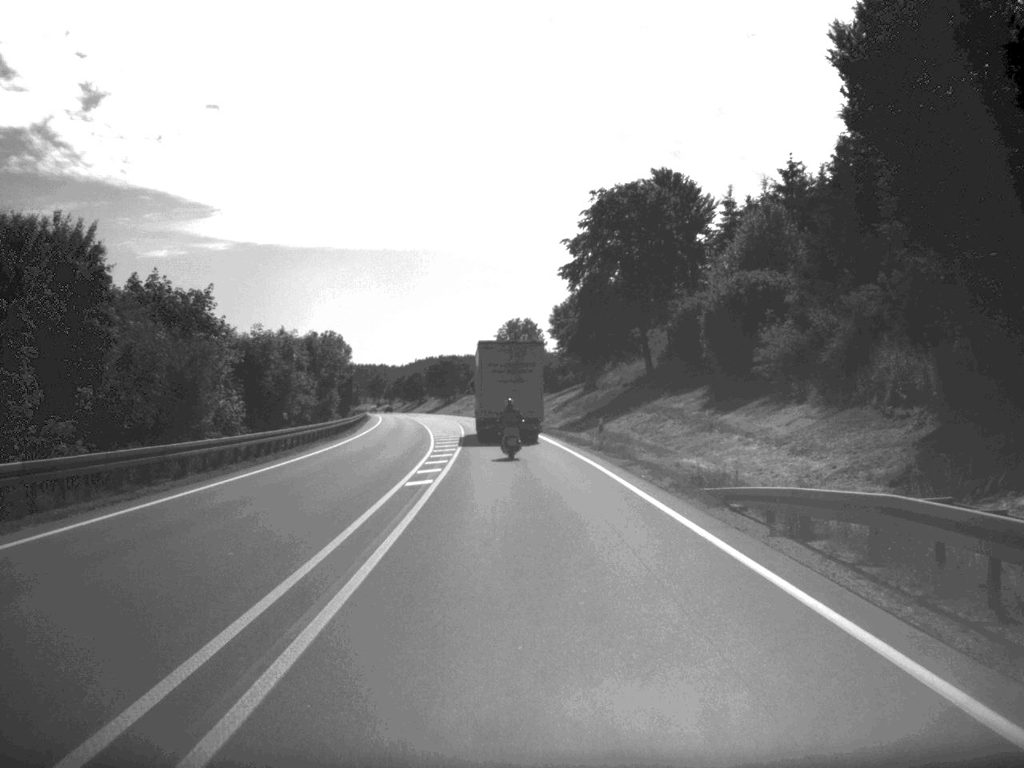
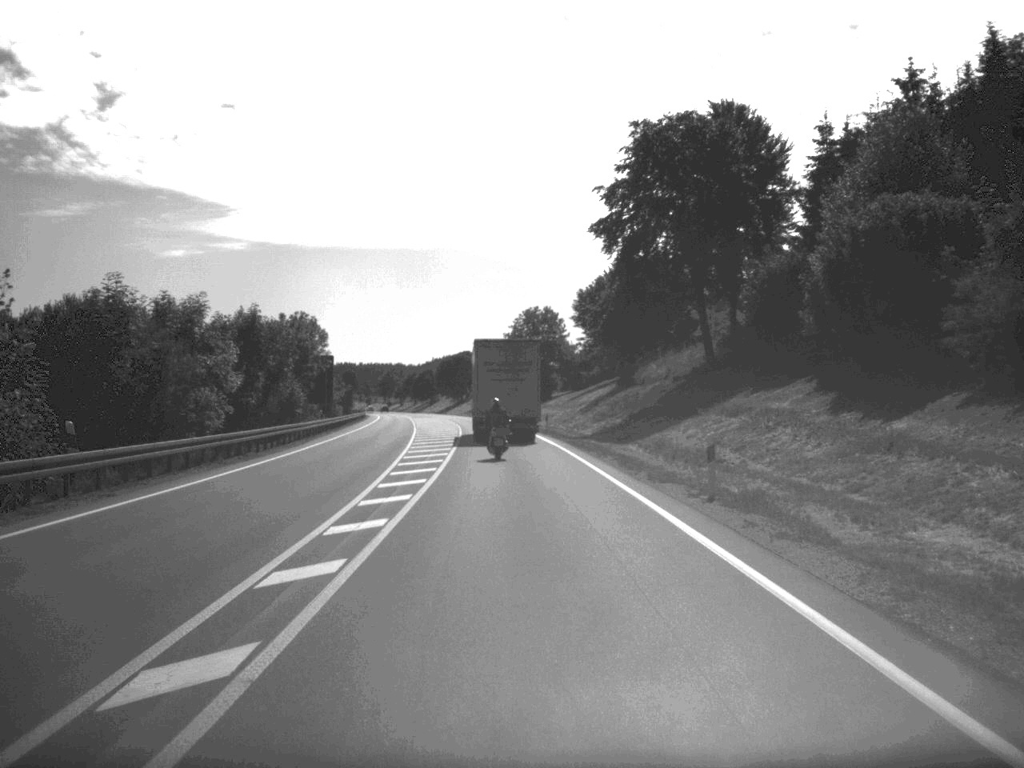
(-0.2, +22.3) m; -1°
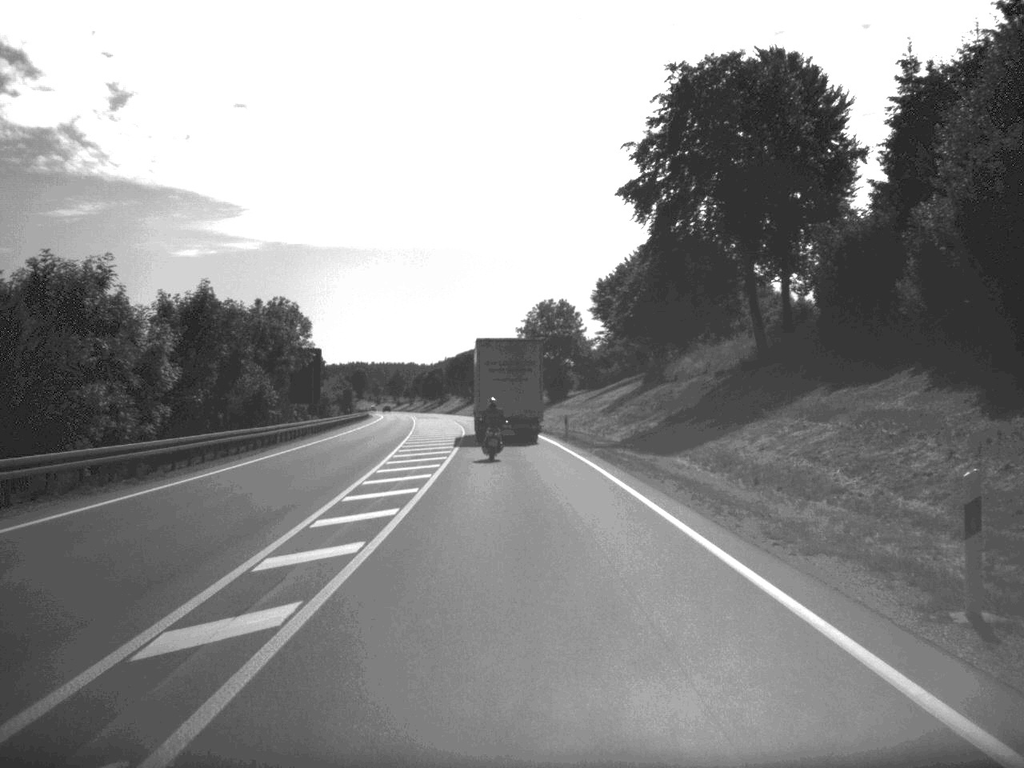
(-0.1, +11.8) m; -1°
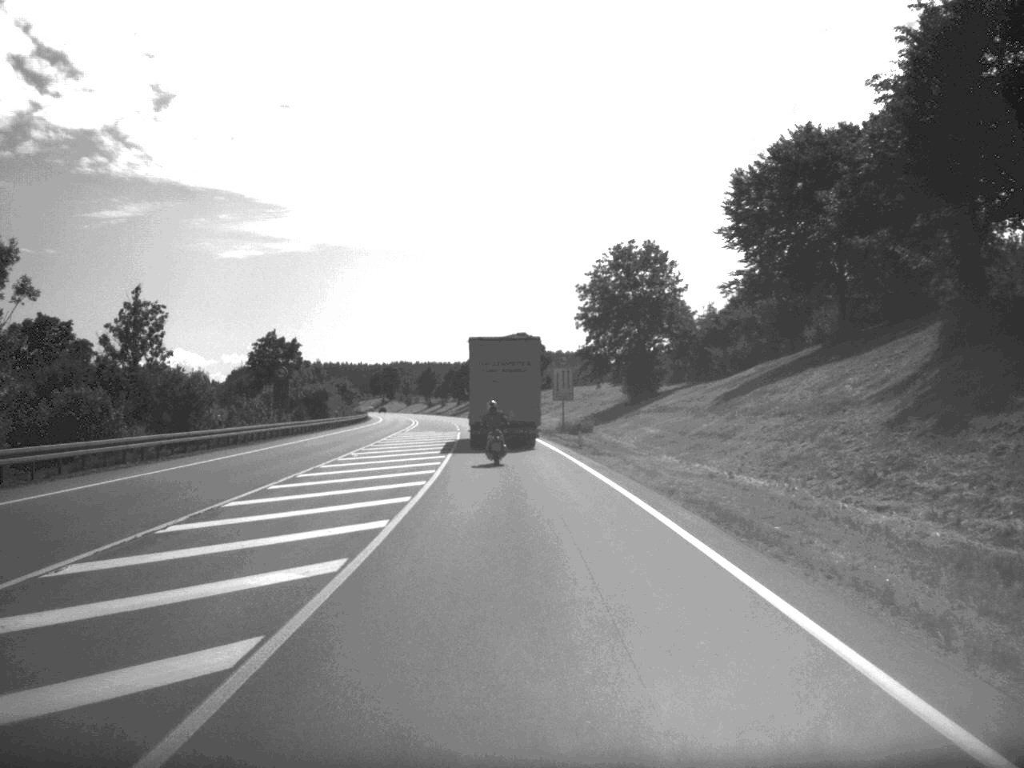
(-1.4, +59.7) m; -3°
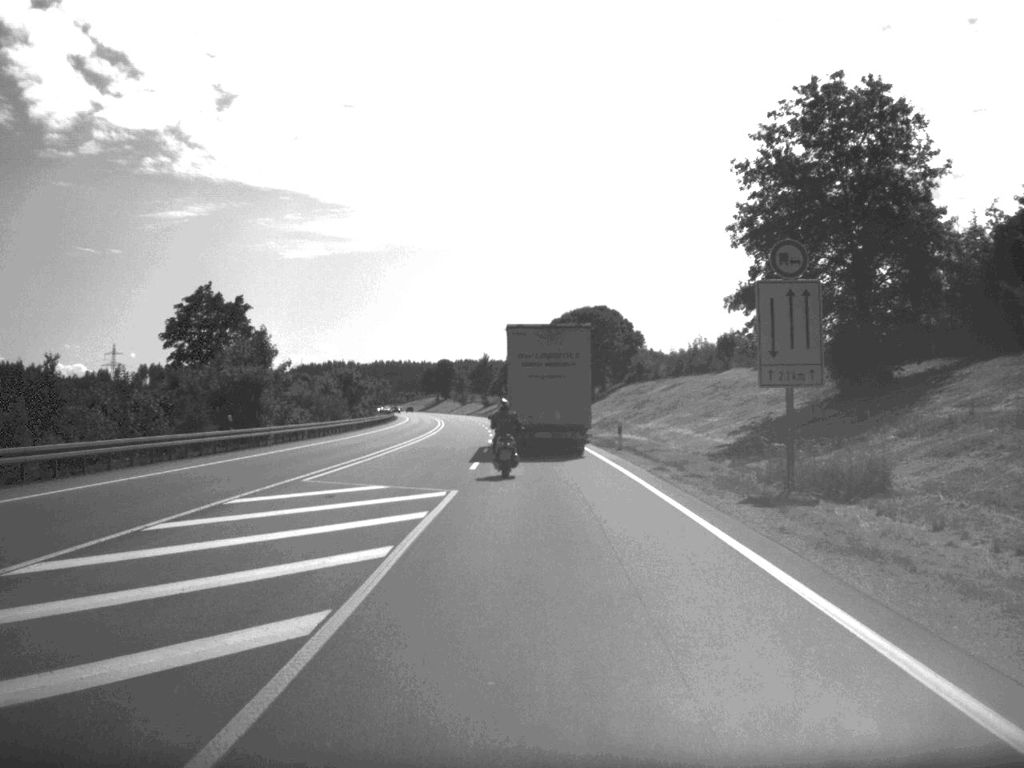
(-1.5, +52.9) m; -3°
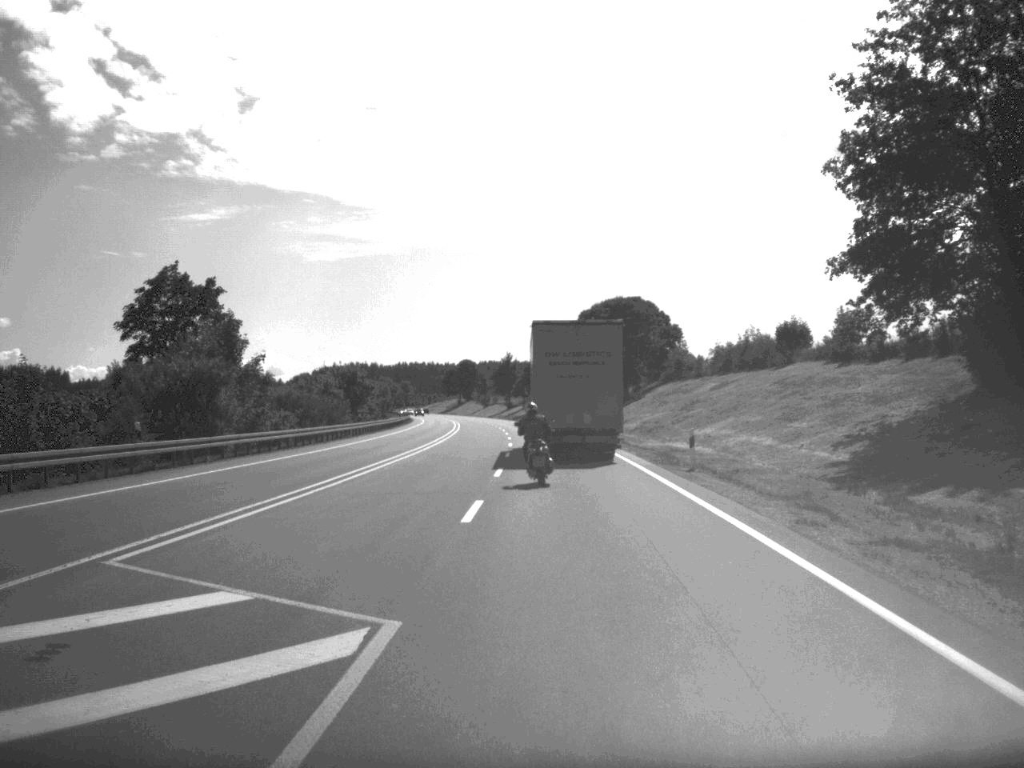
(-0.1, +13.9) m; -1°
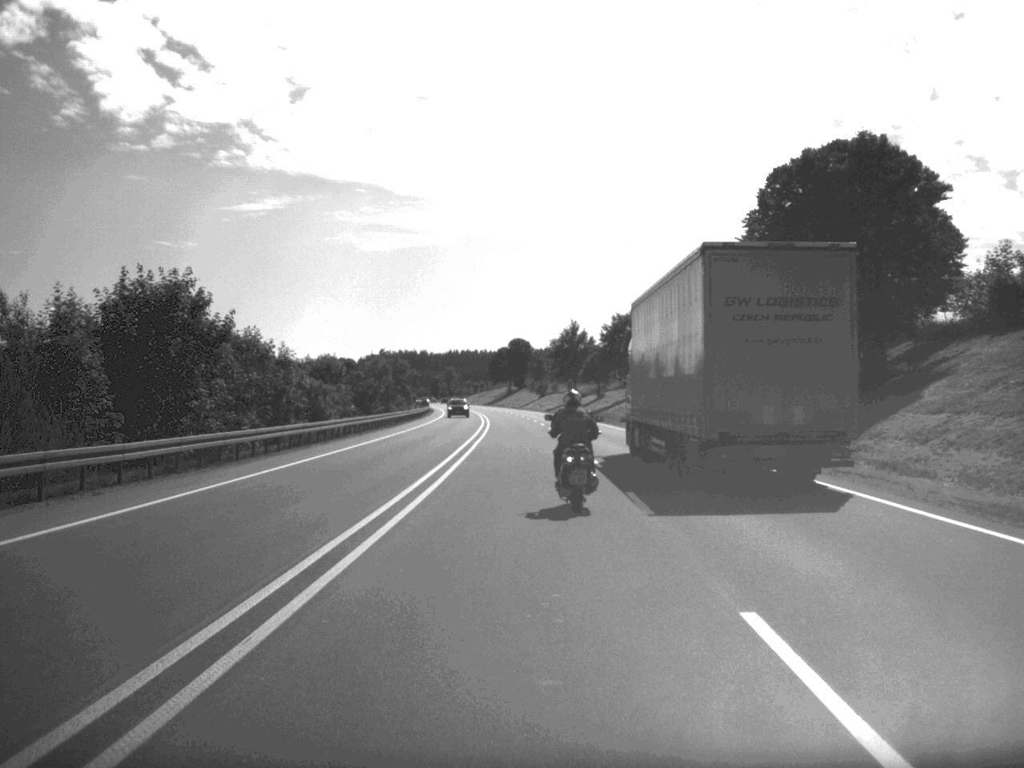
(-2.5, +71.6) m; -3°
